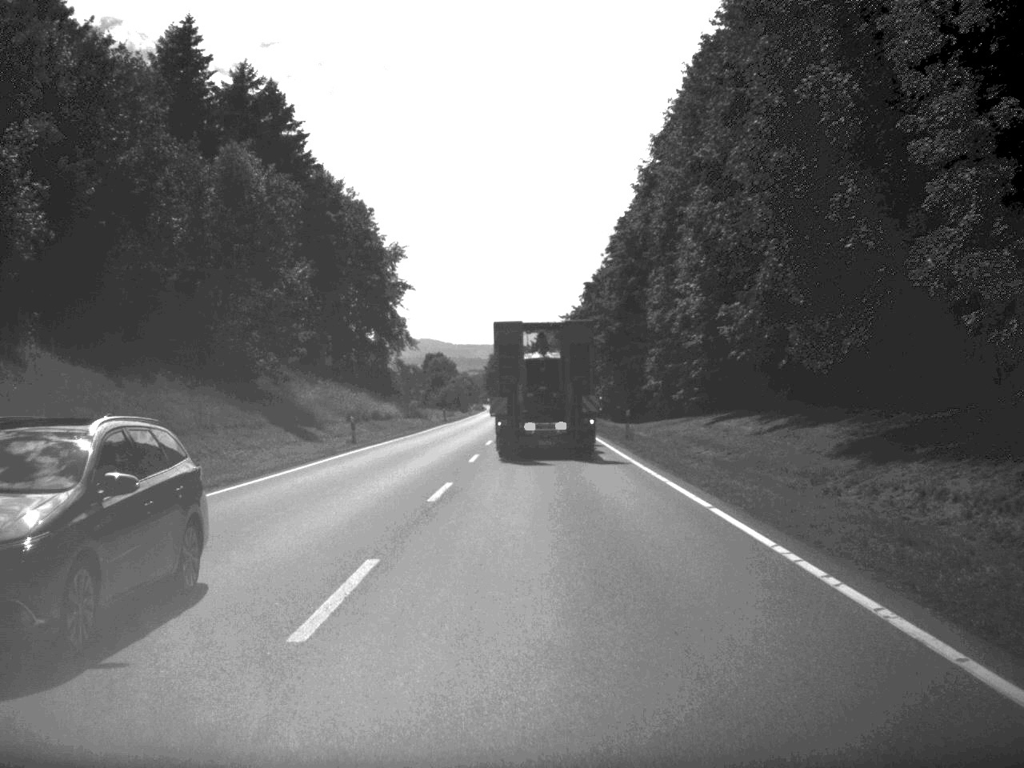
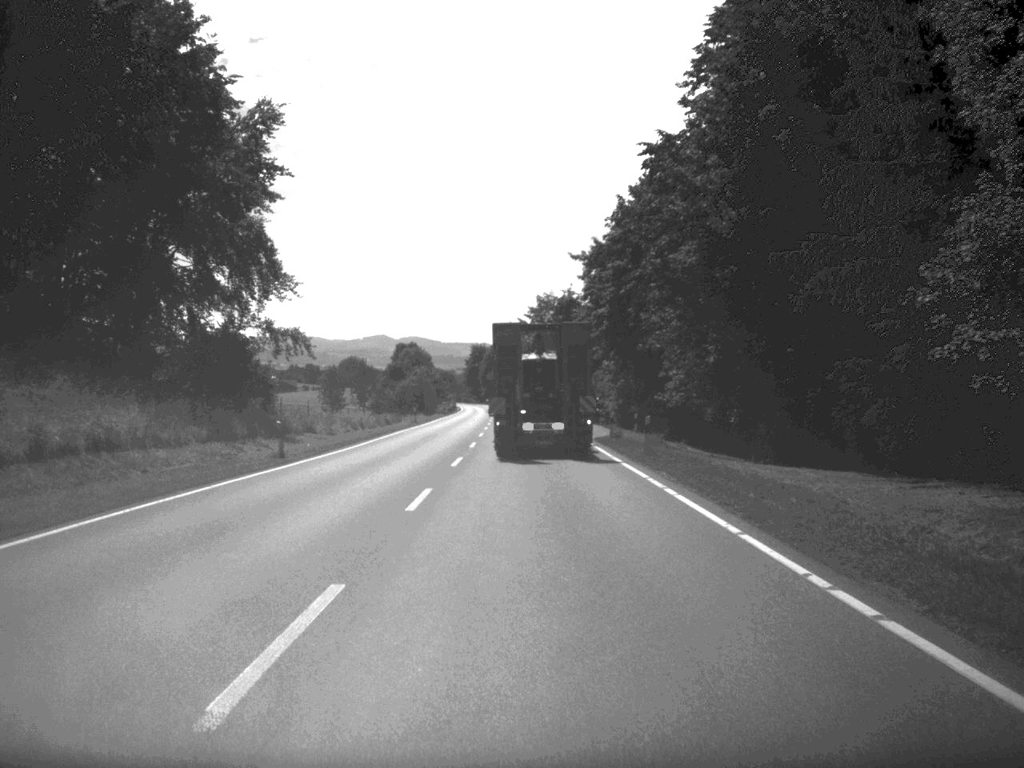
(+0.1, +61.0) m; 0°
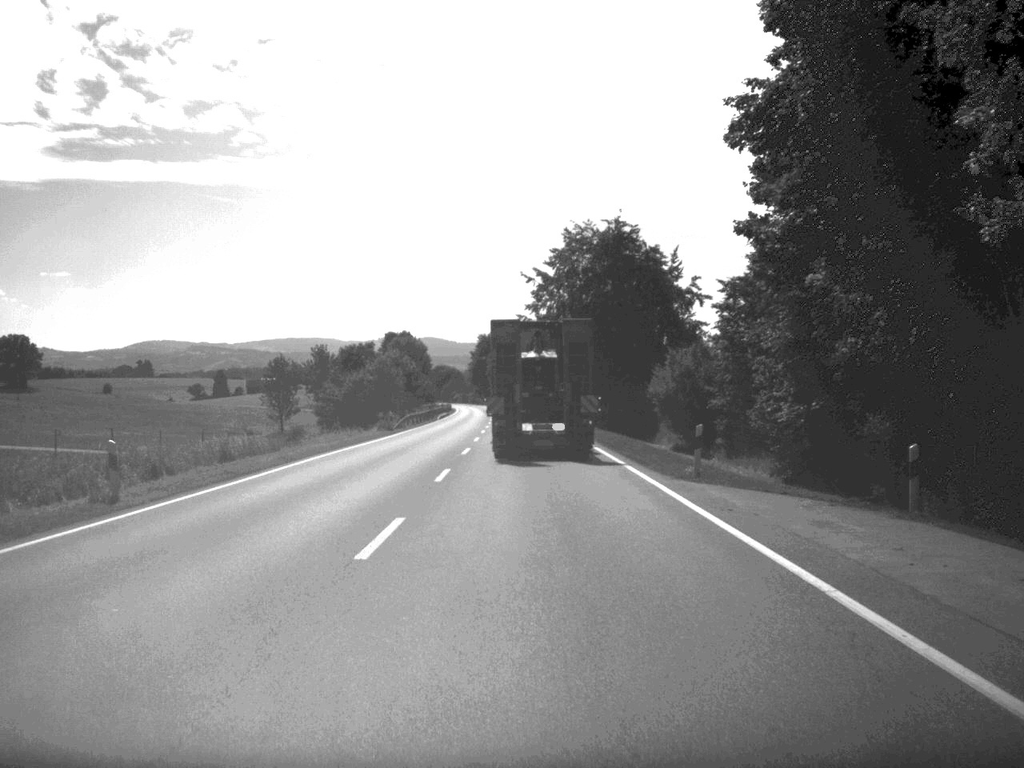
(-0.5, +64.2) m; -1°
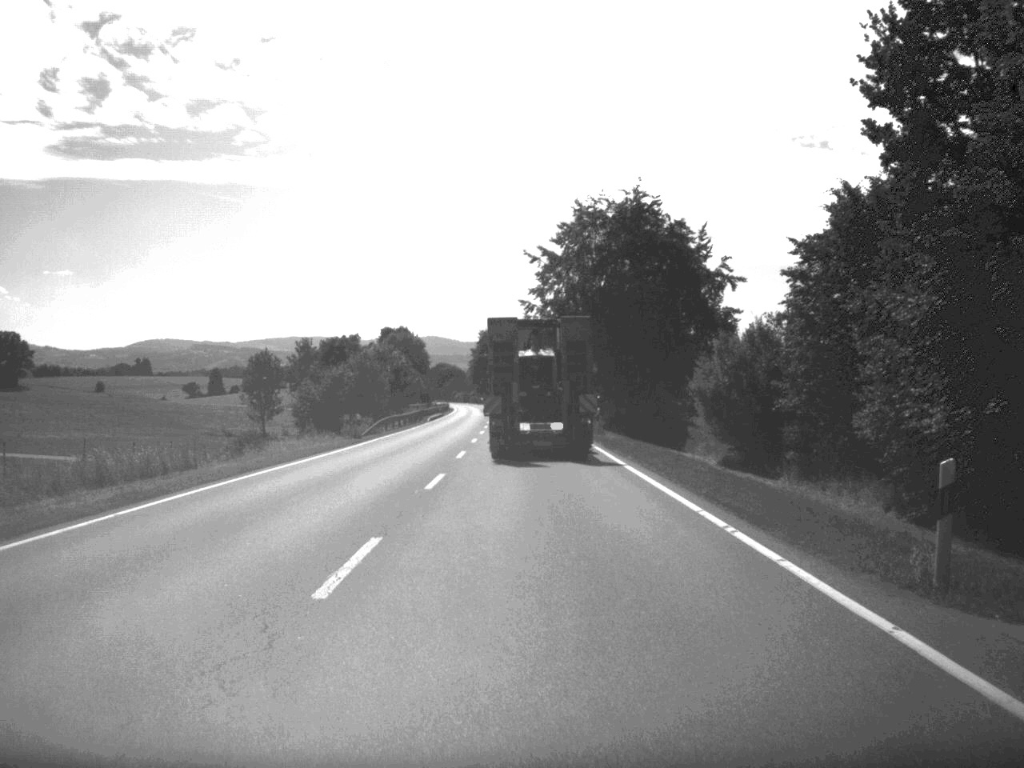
(0.0, +14.3) m; 0°
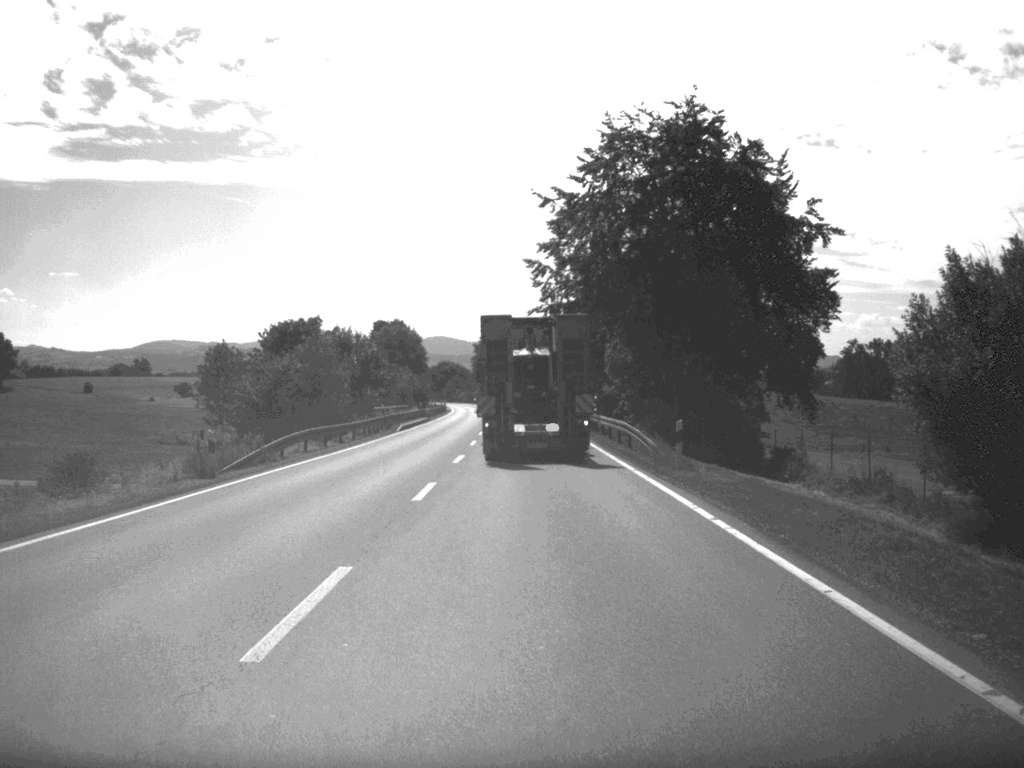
(-0.1, +25.7) m; 0°
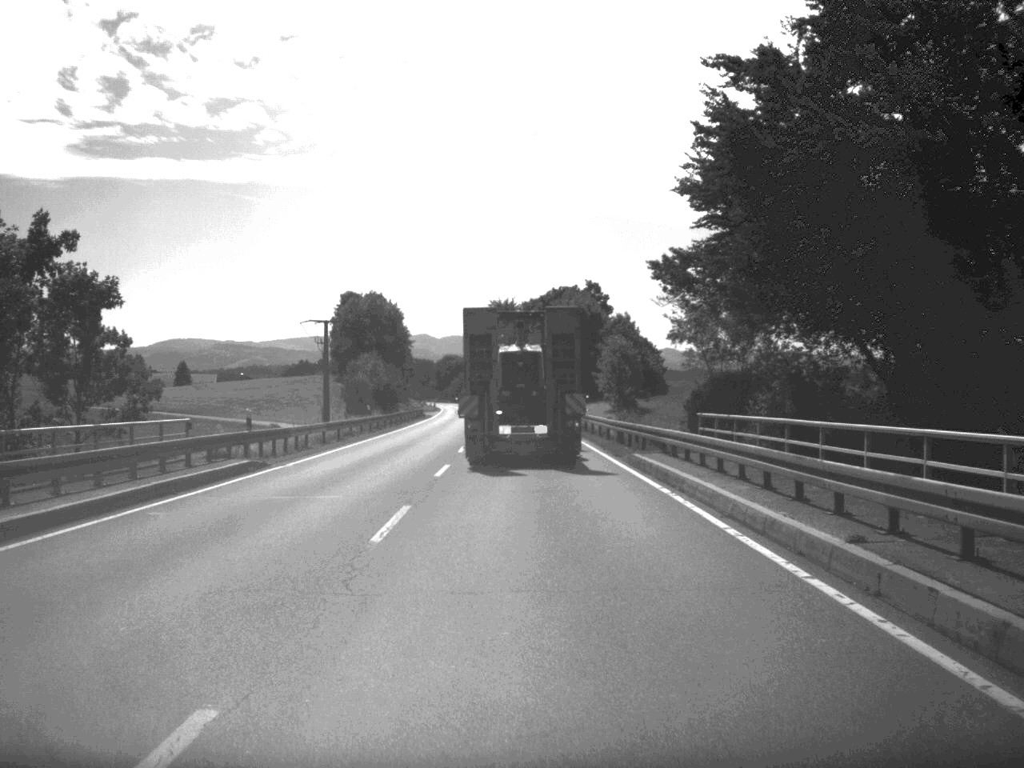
(-0.6, +64.9) m; -1°
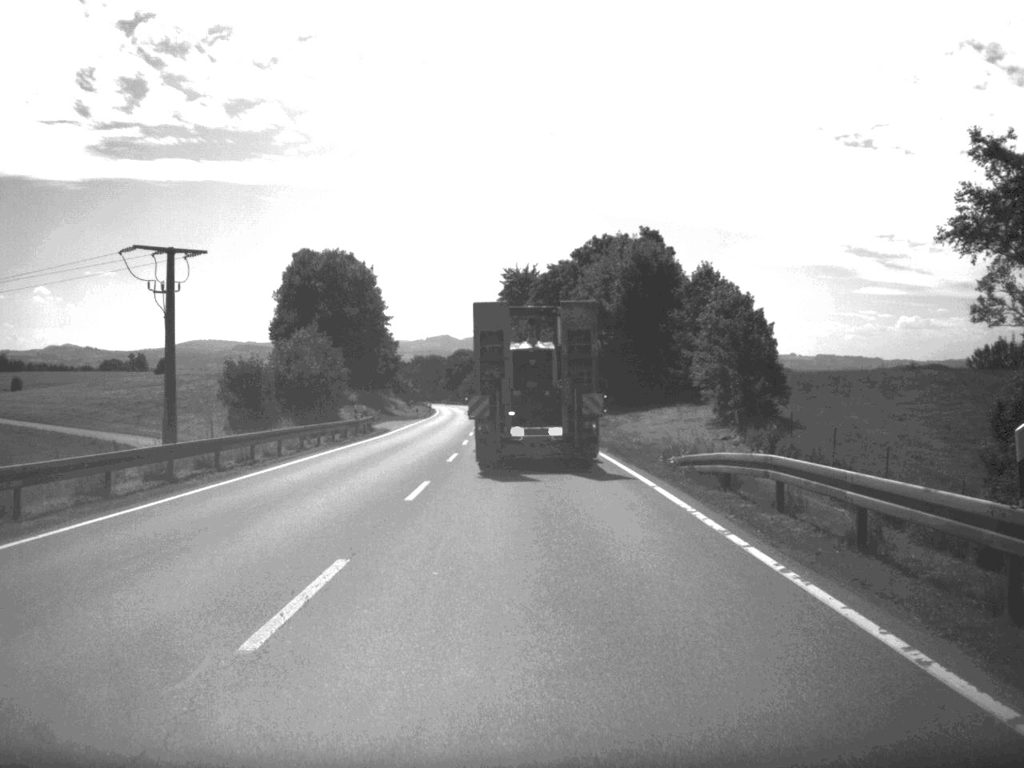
(-0.5, +52.7) m; -1°
